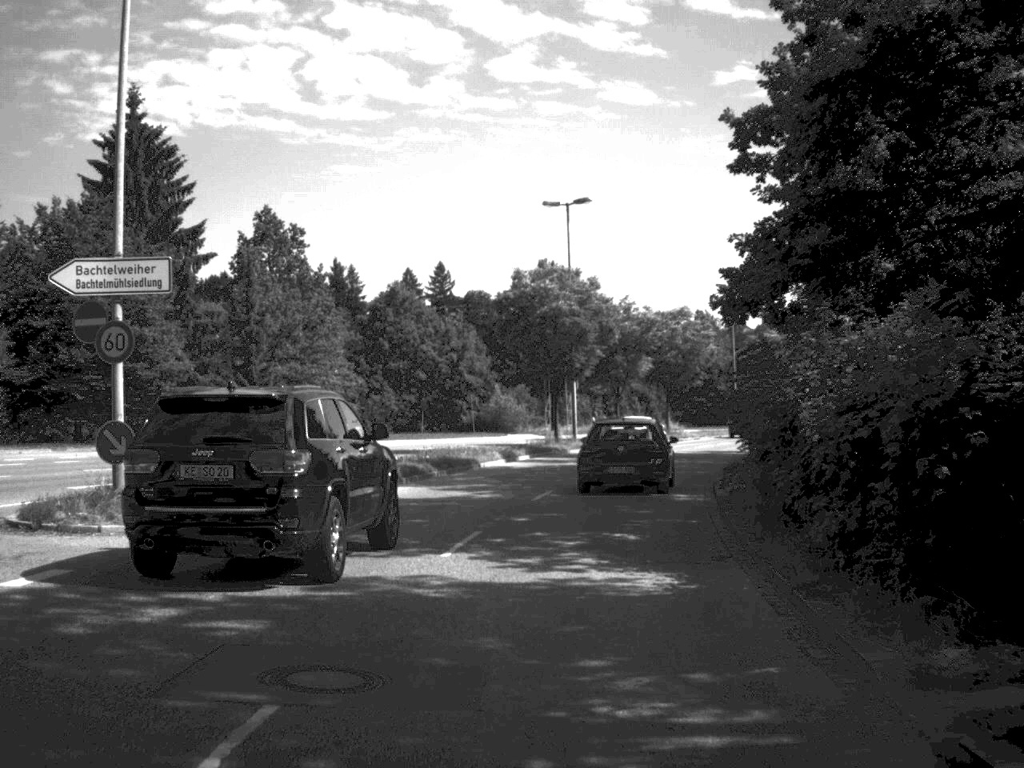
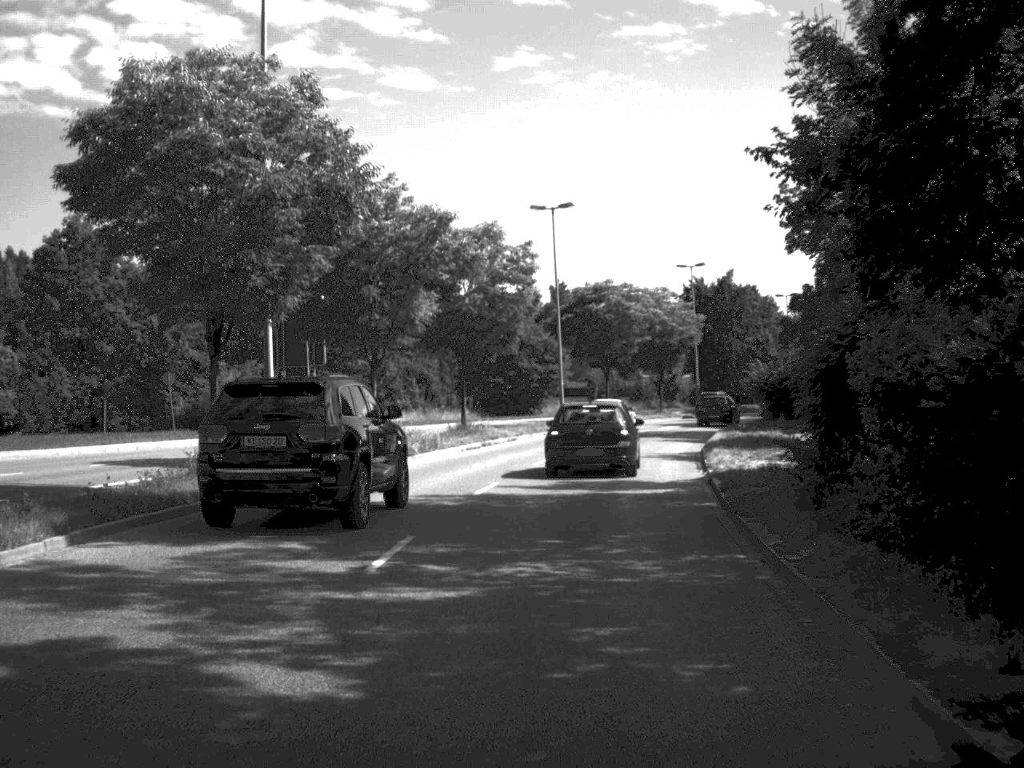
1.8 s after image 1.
(+2.4, +28.6) m; +10°
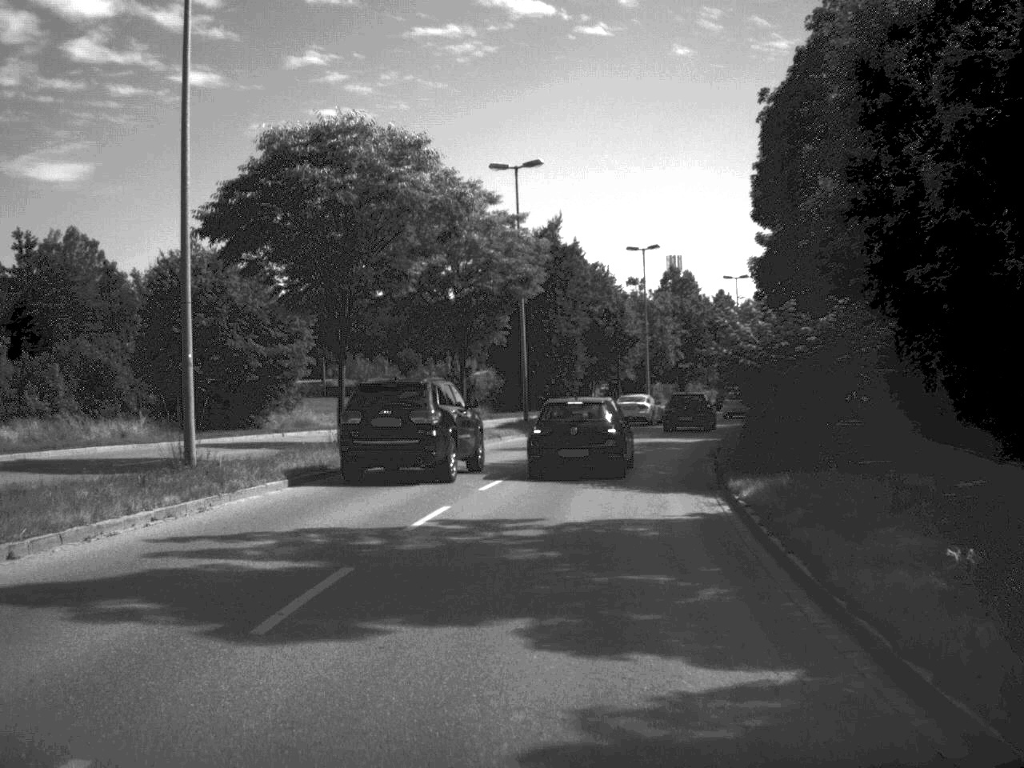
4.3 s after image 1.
(+3.2, +38.2) m; +9°
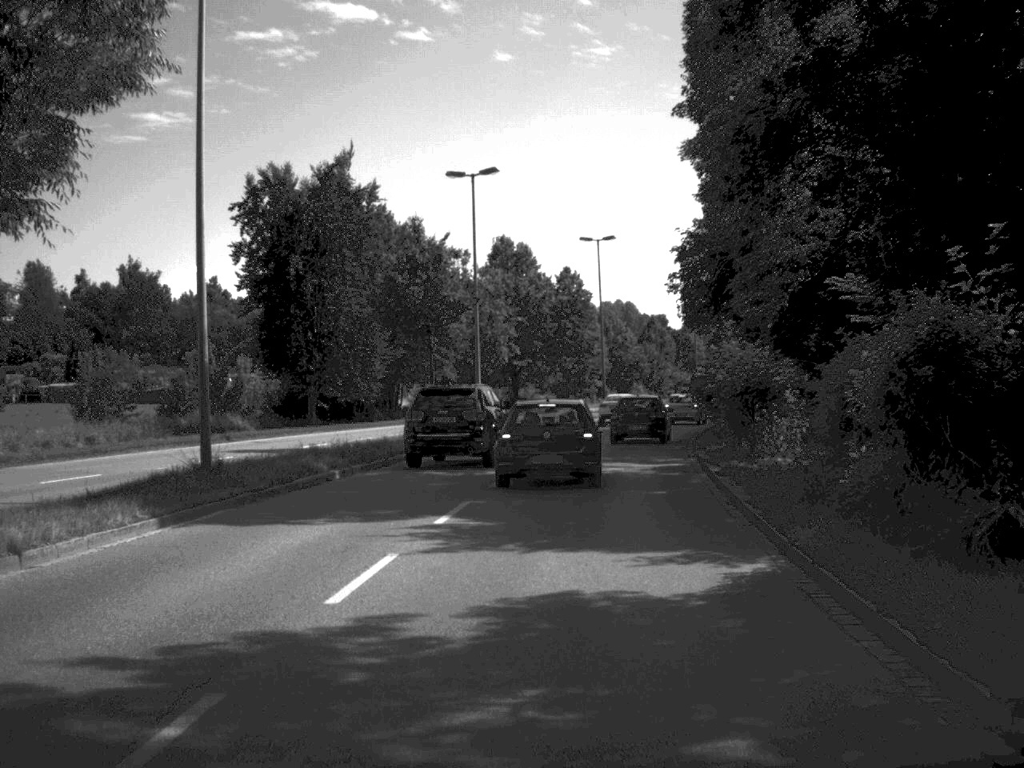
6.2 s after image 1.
(+2.0, +28.0) m; +8°
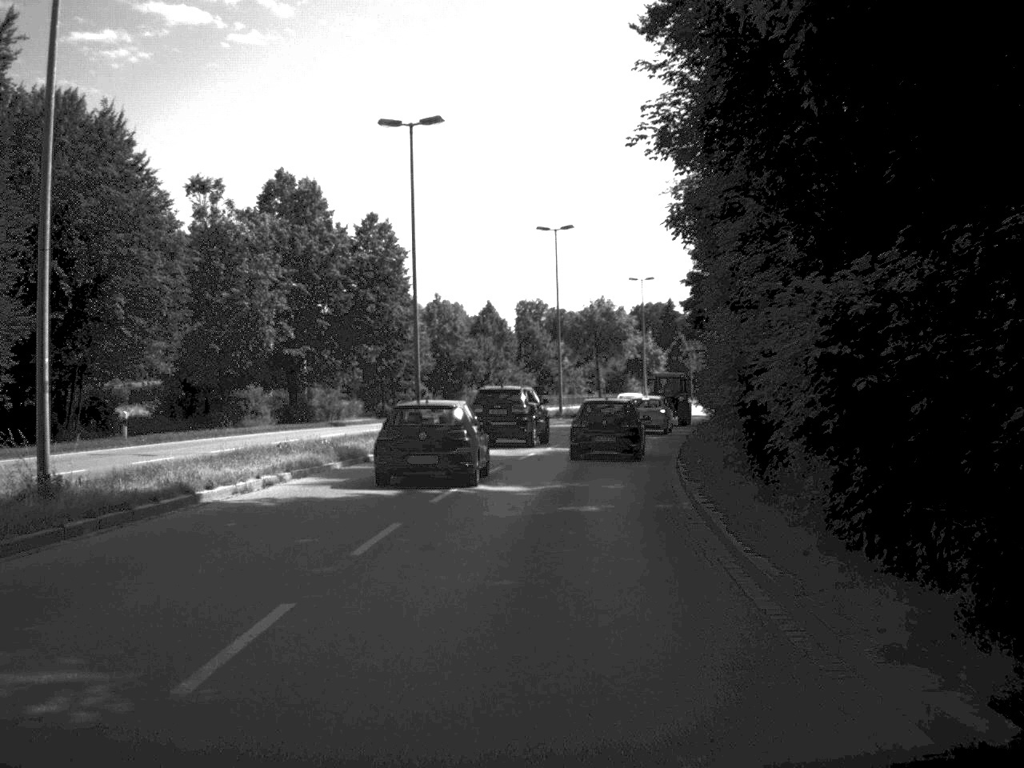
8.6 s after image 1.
(+2.1, +32.2) m; +8°
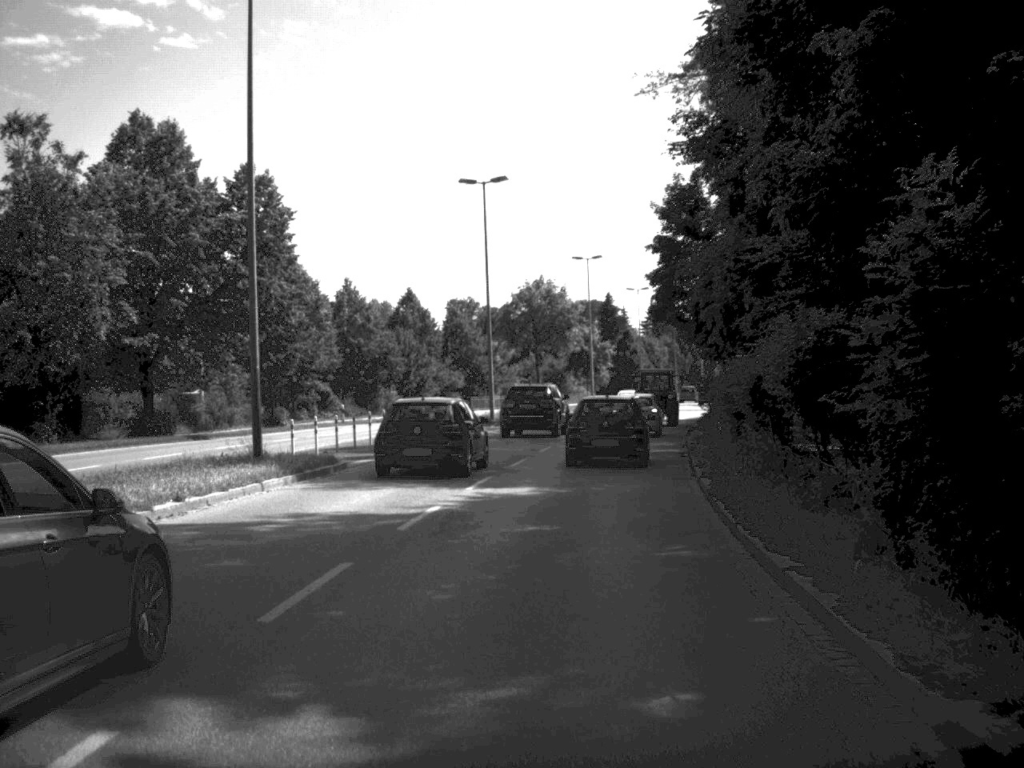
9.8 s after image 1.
(+0.4, +15.5) m; +3°
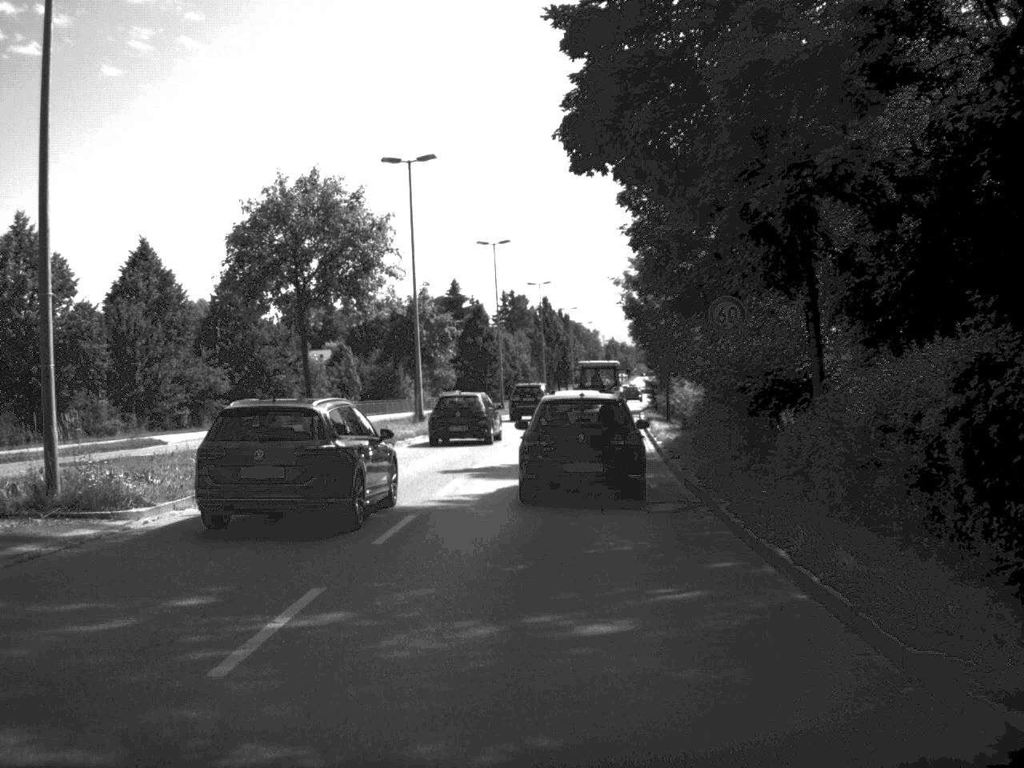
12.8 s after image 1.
(+2.4, +36.8) m; +6°
